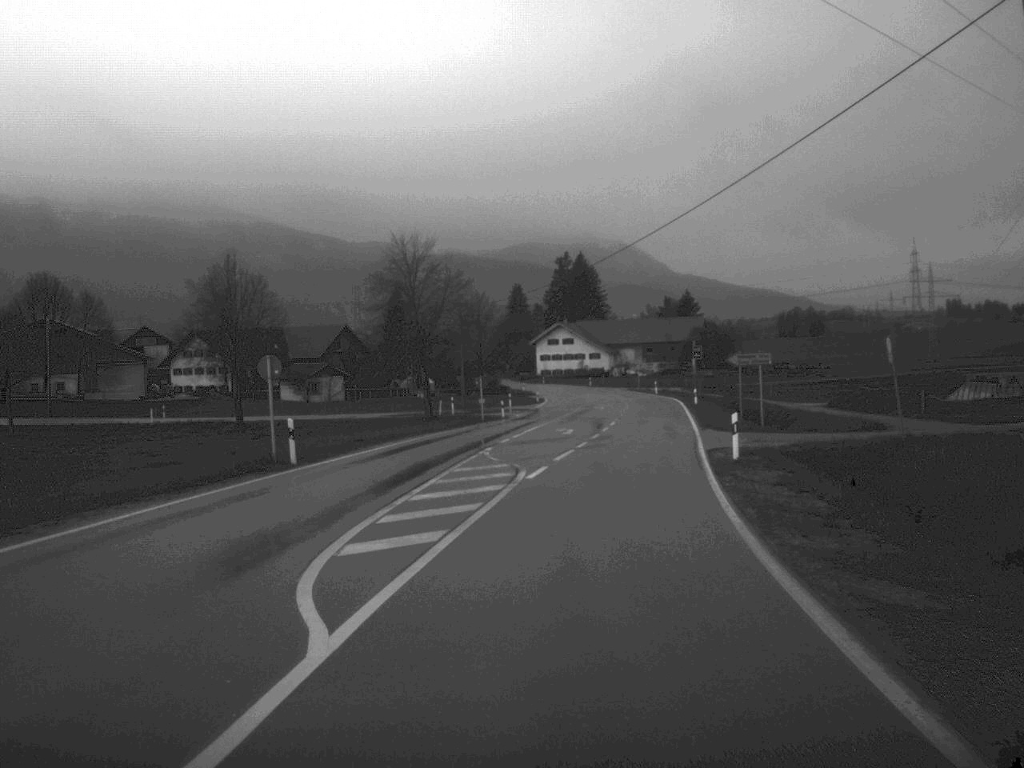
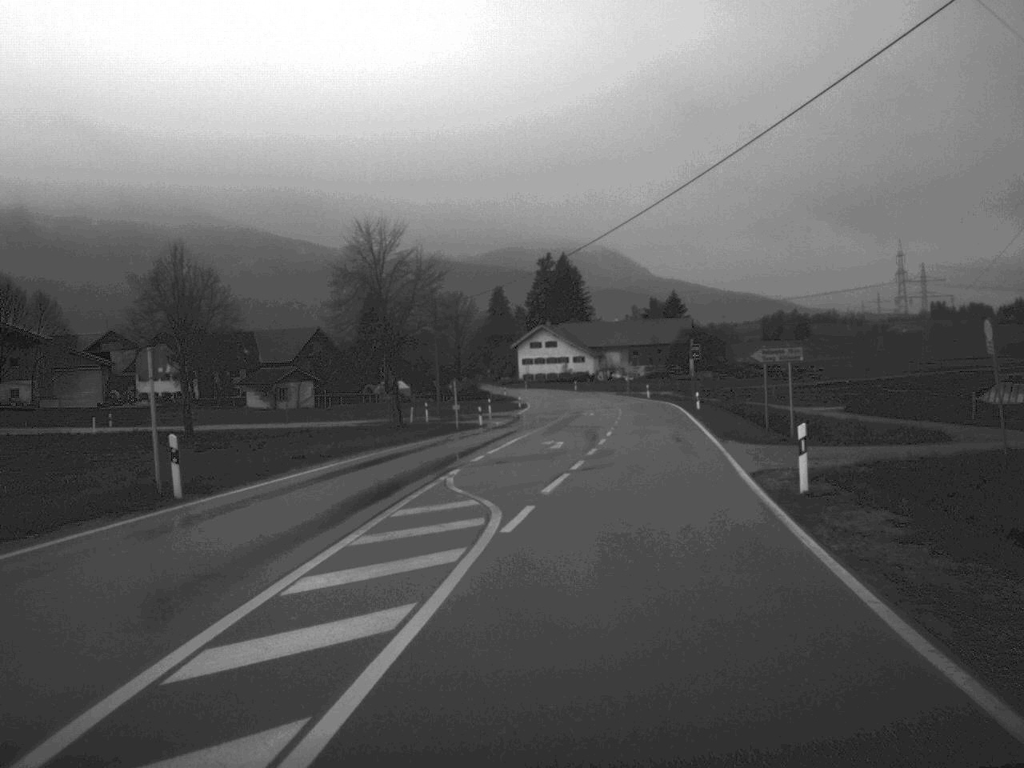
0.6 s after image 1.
(+0.1, +8.4) m; +1°
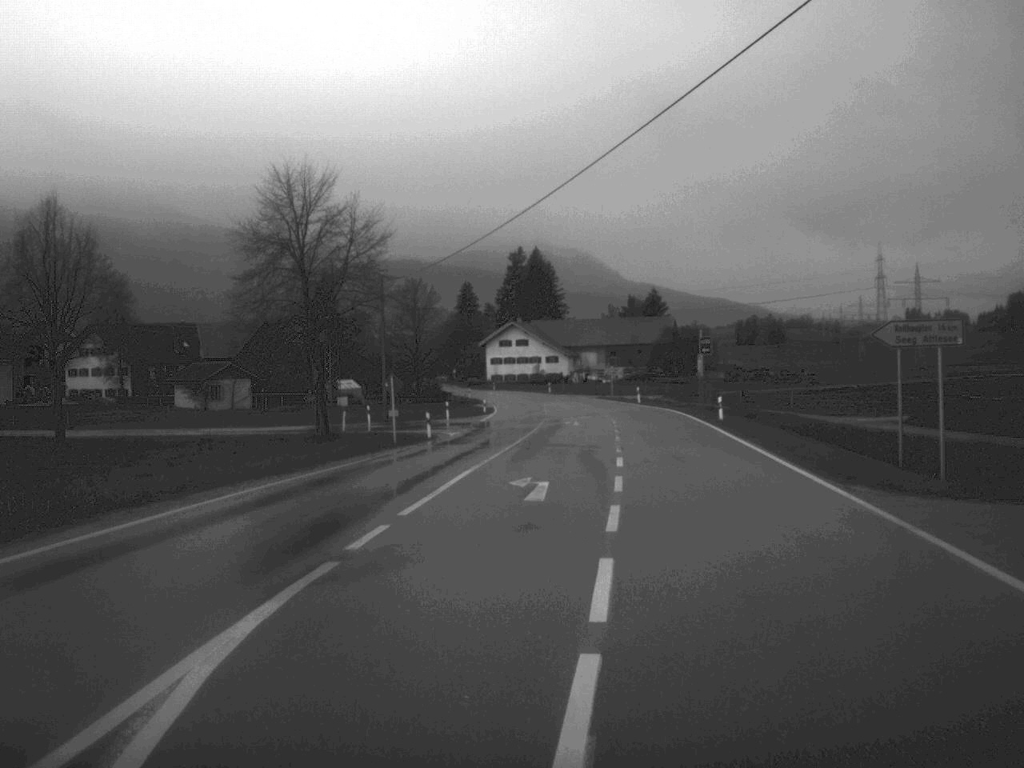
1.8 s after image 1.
(+0.2, +16.8) m; +1°
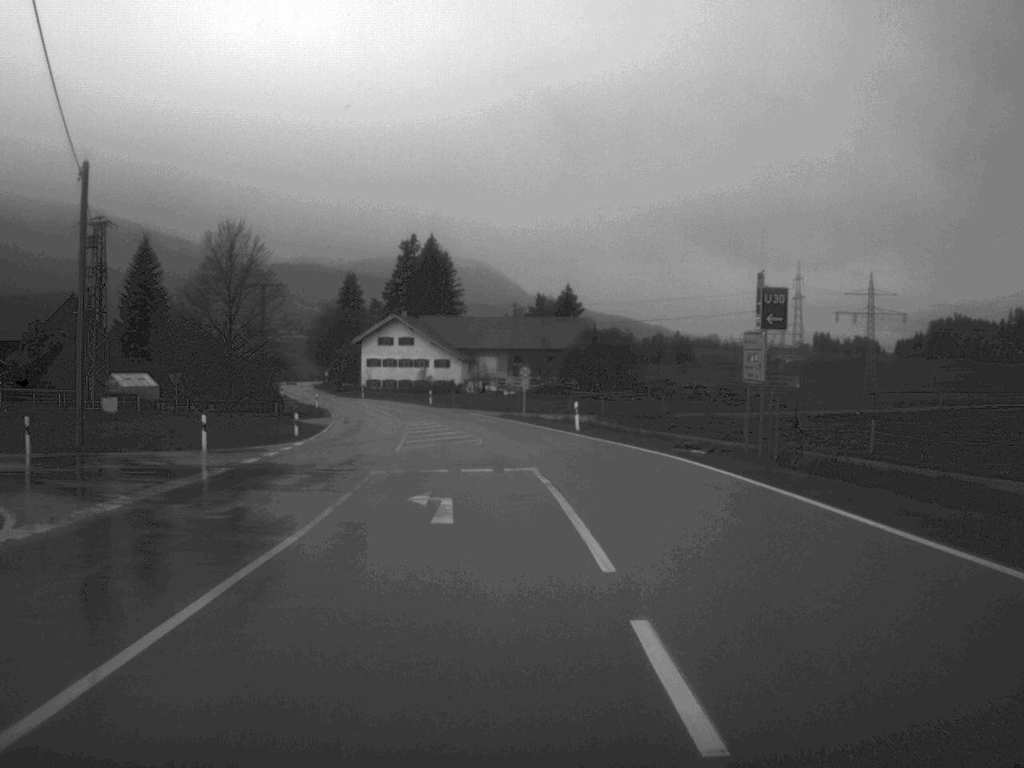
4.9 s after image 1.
(+1.7, +37.8) m; +4°
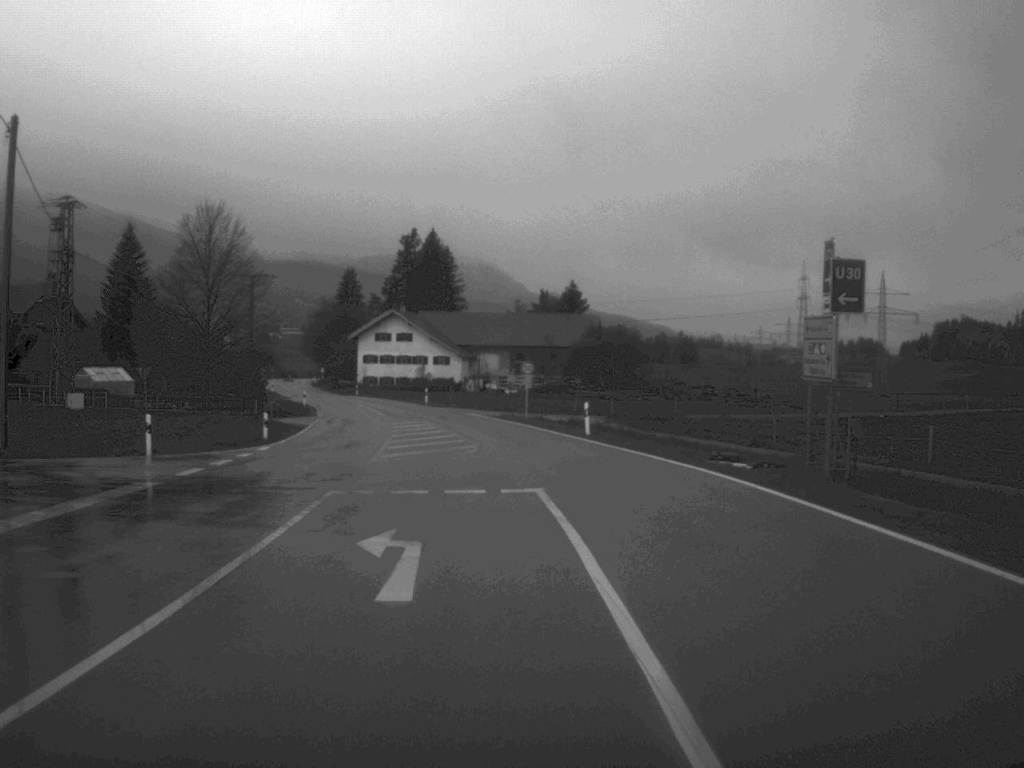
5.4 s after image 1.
(0.0, +5.9) m; 0°
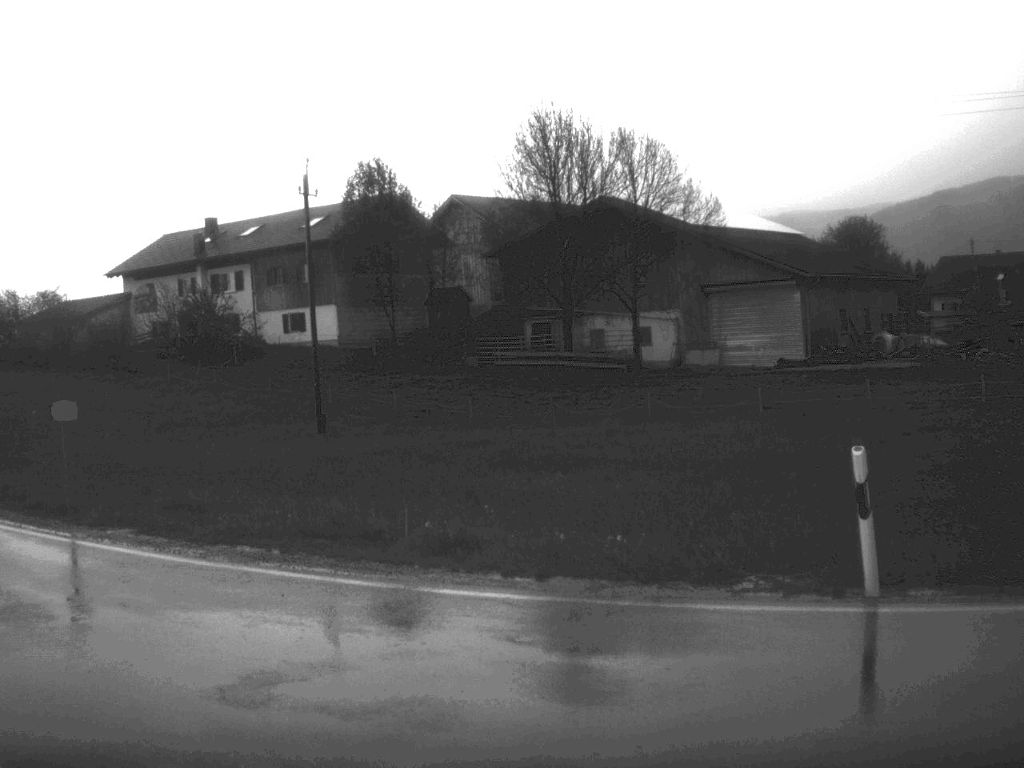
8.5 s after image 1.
(-5.5, +20.6) m; -63°
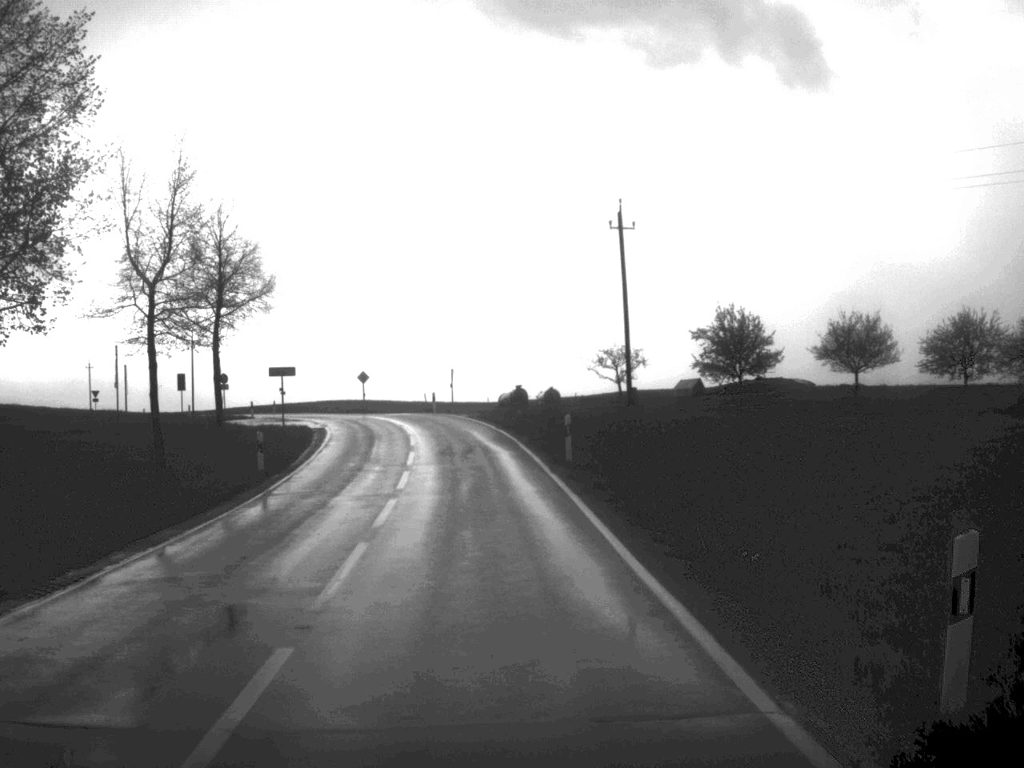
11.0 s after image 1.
(-10.6, +16.8) m; -42°
